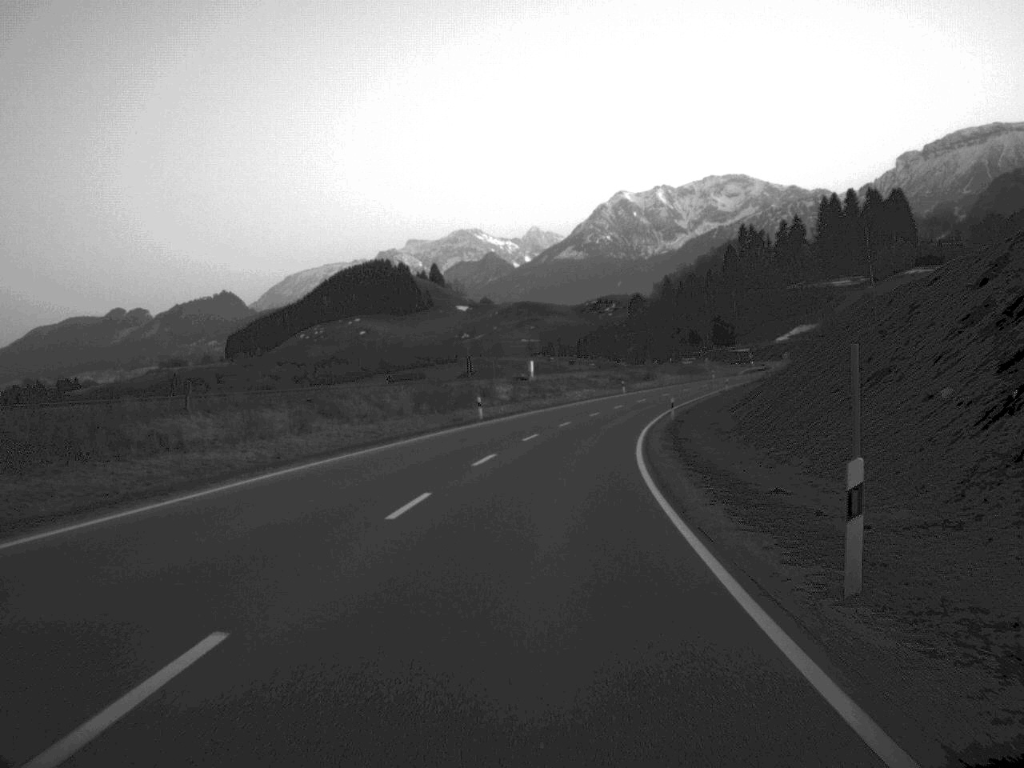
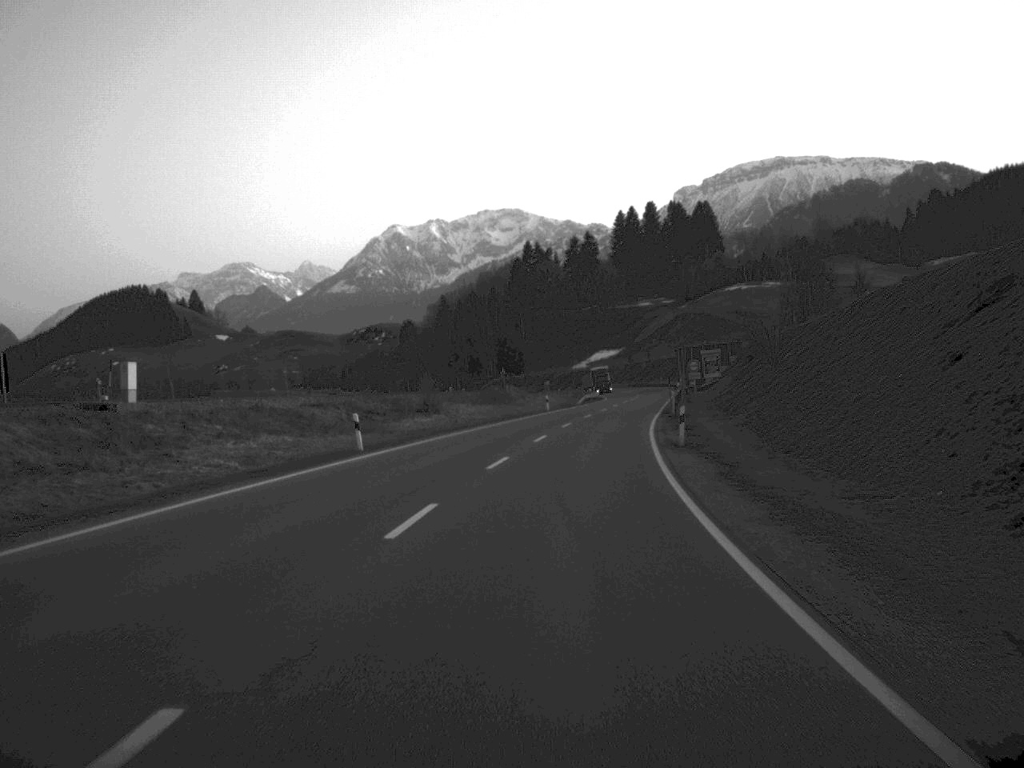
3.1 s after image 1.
(+6.4, +72.7) m; +10°
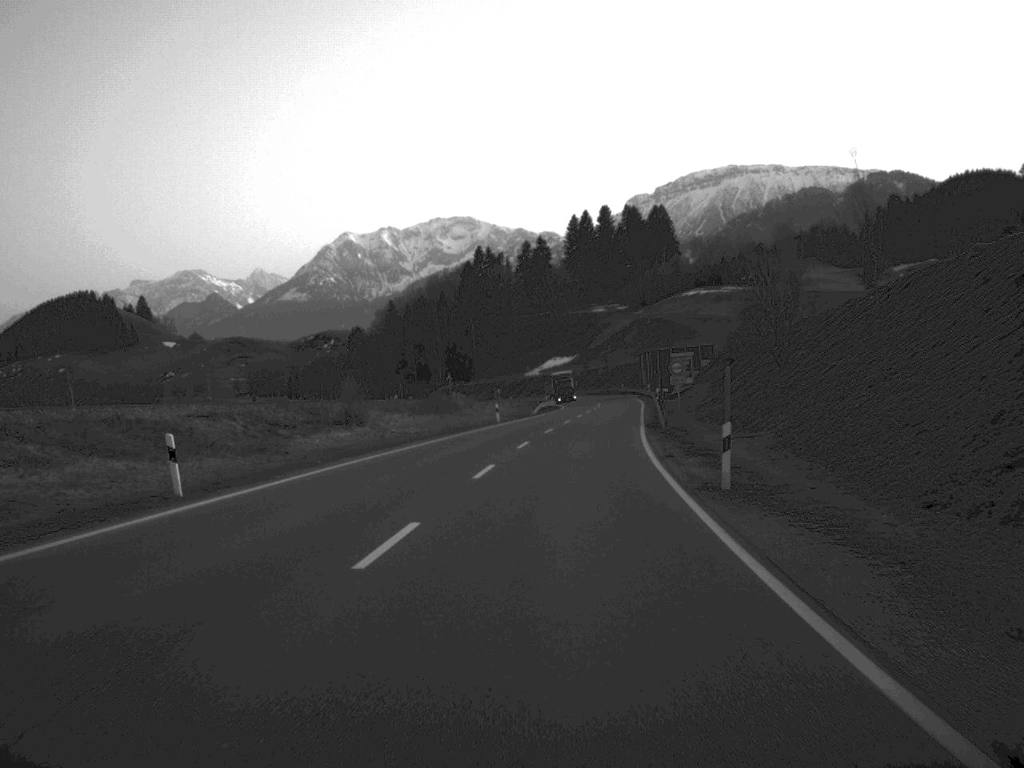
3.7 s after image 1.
(+0.3, +14.4) m; +2°
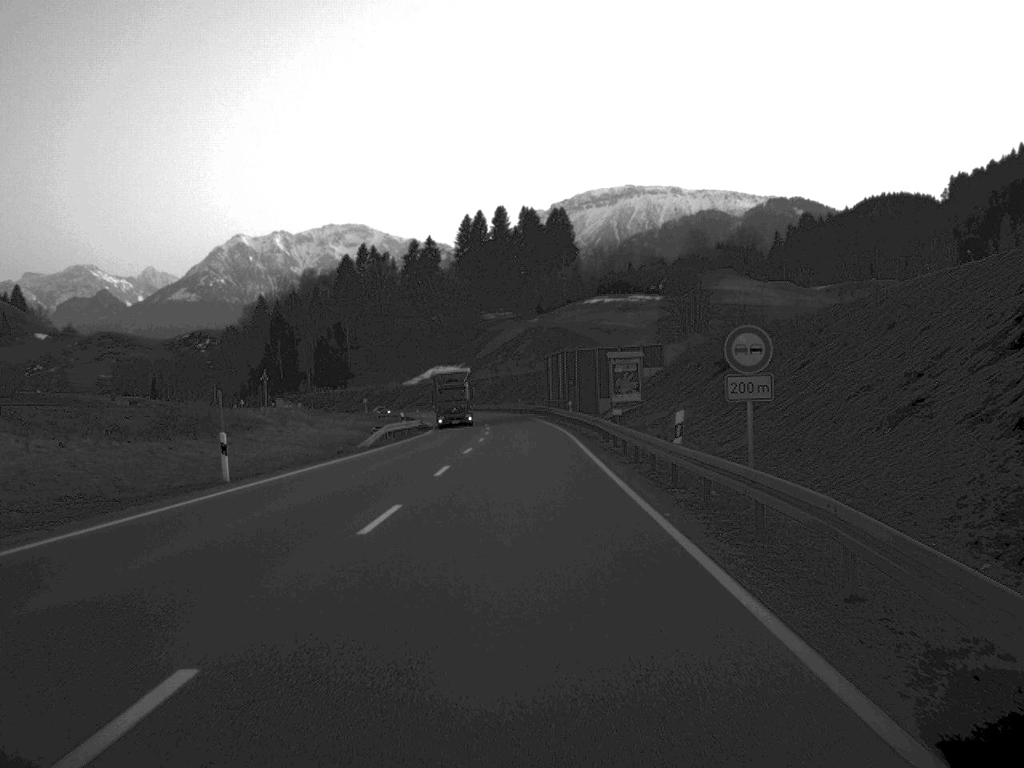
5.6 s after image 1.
(+2.2, +43.7) m; +5°
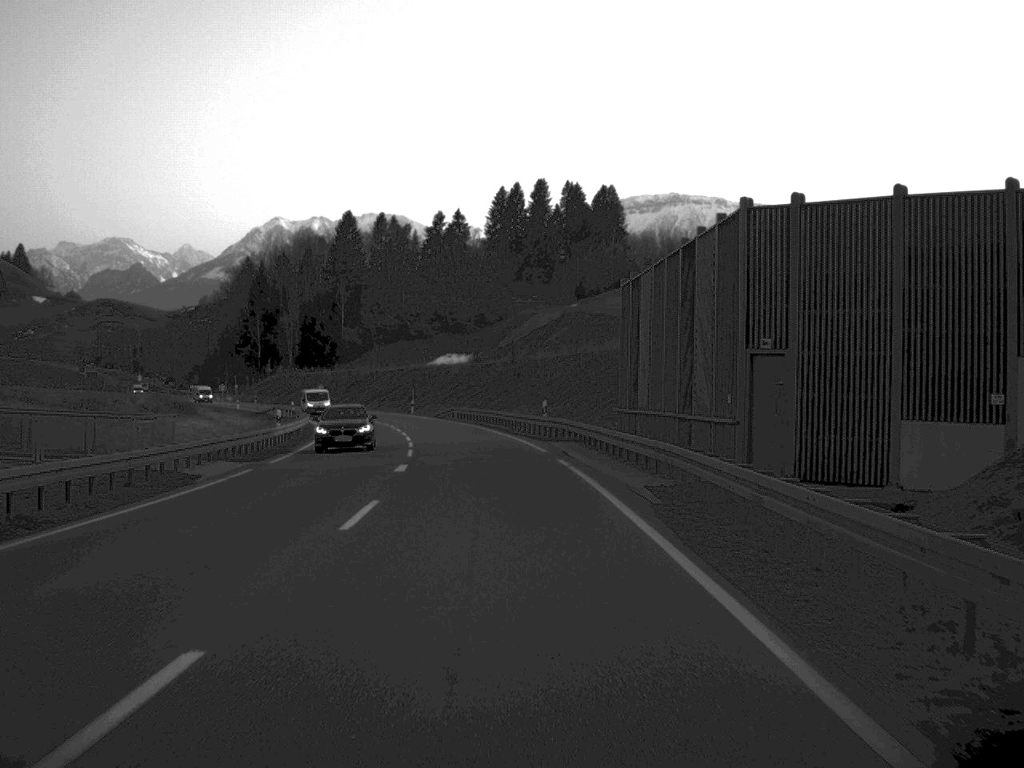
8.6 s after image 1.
(-0.1, +70.9) m; -1°
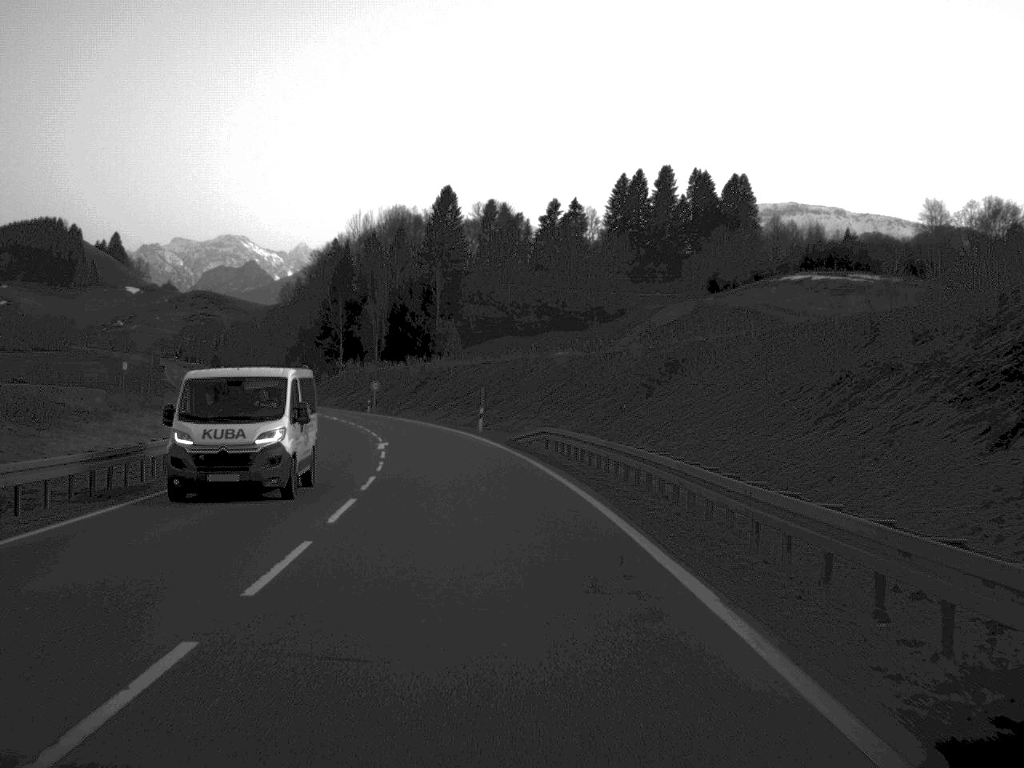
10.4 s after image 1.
(-1.7, +42.2) m; -5°
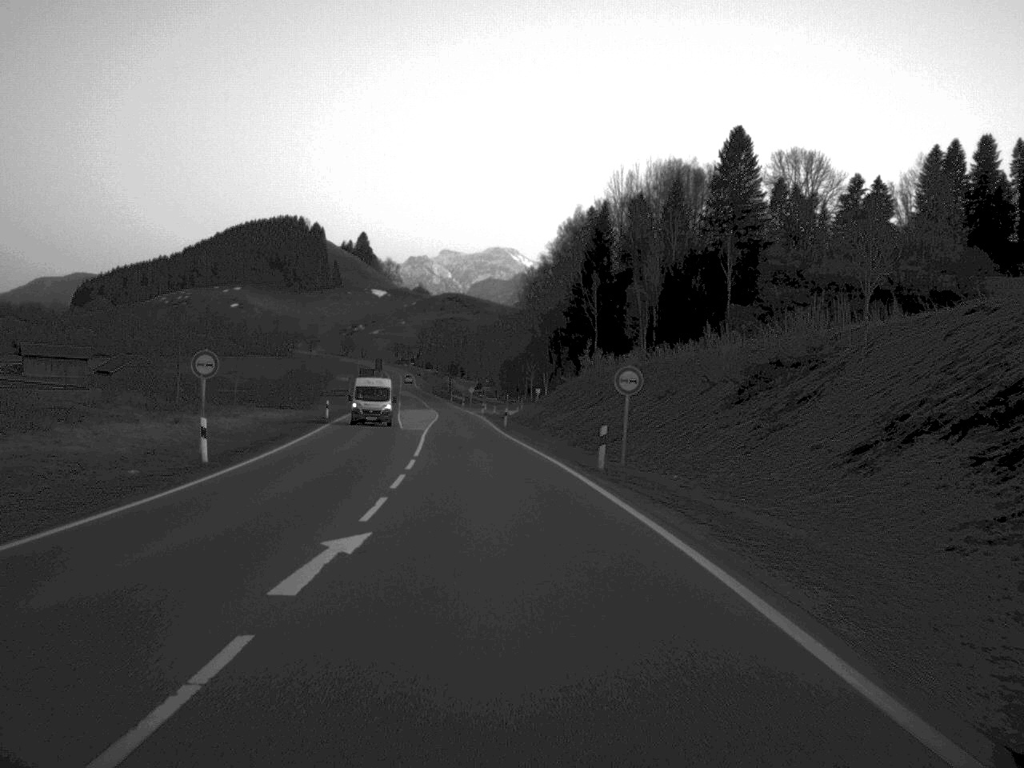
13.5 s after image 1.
(-7.7, +71.2) m; -12°
